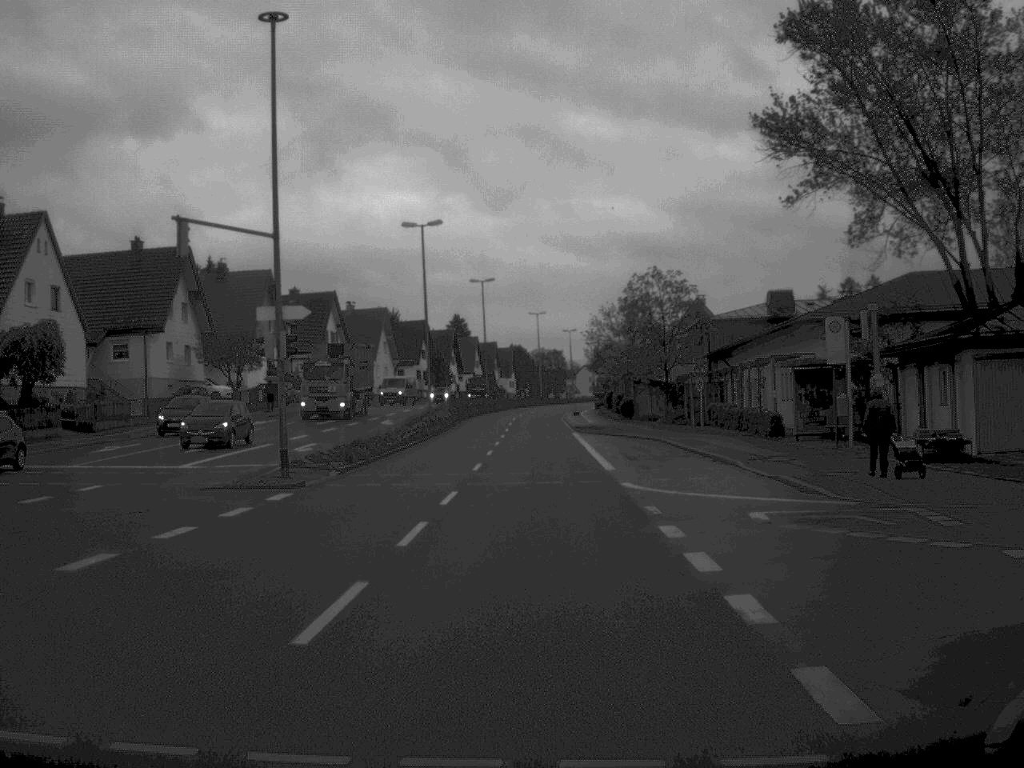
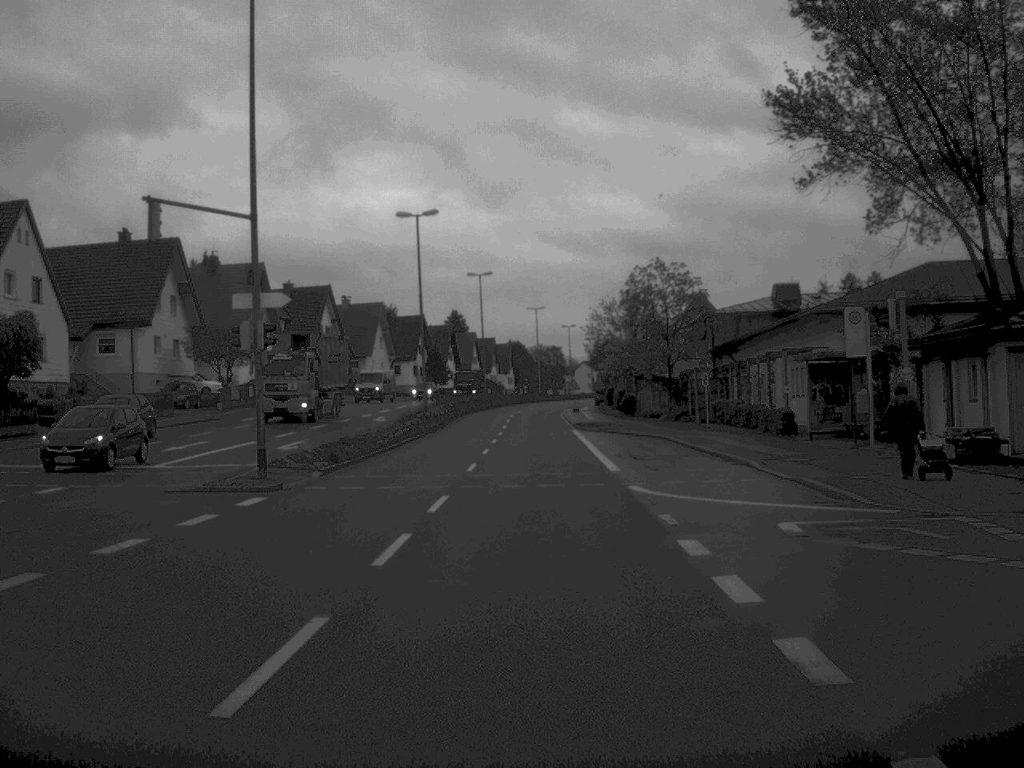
(0.0, +2.2) m; 0°
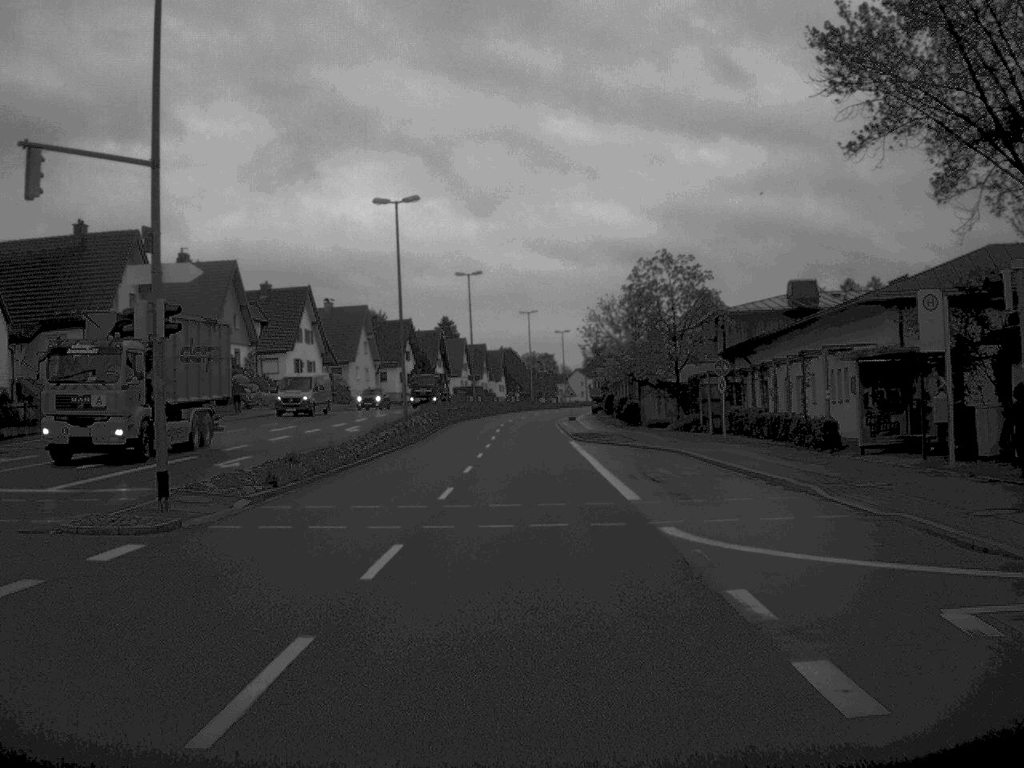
(0.0, +6.5) m; 0°
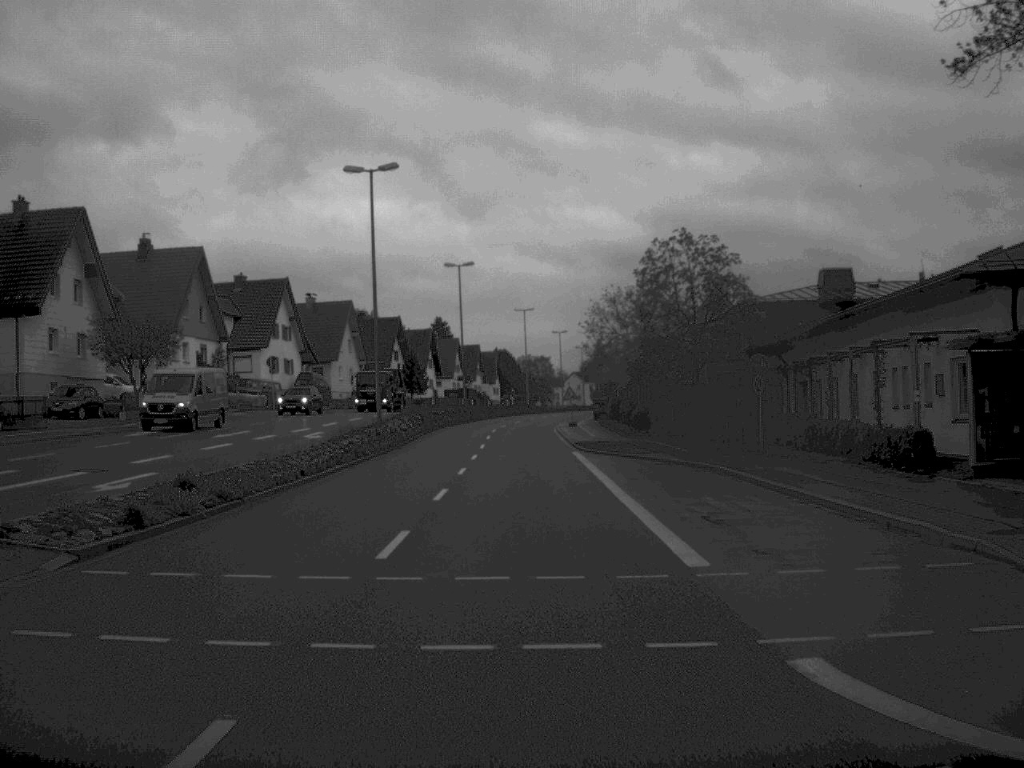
(0.0, +8.2) m; 0°
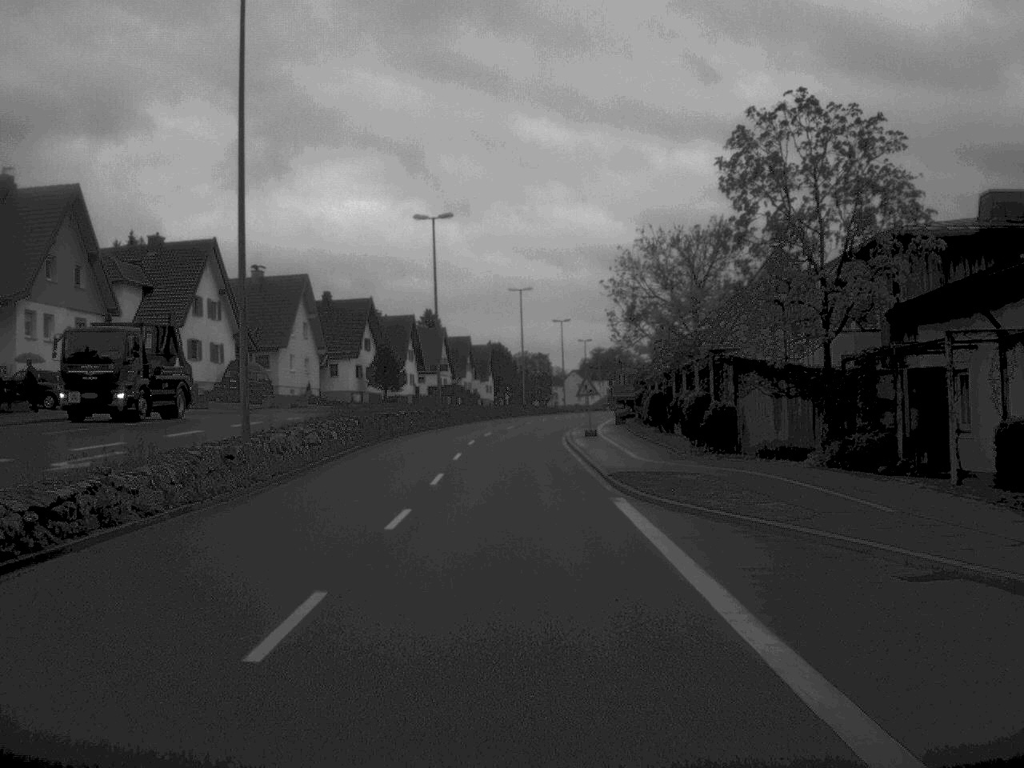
(0.0, +22.3) m; 0°
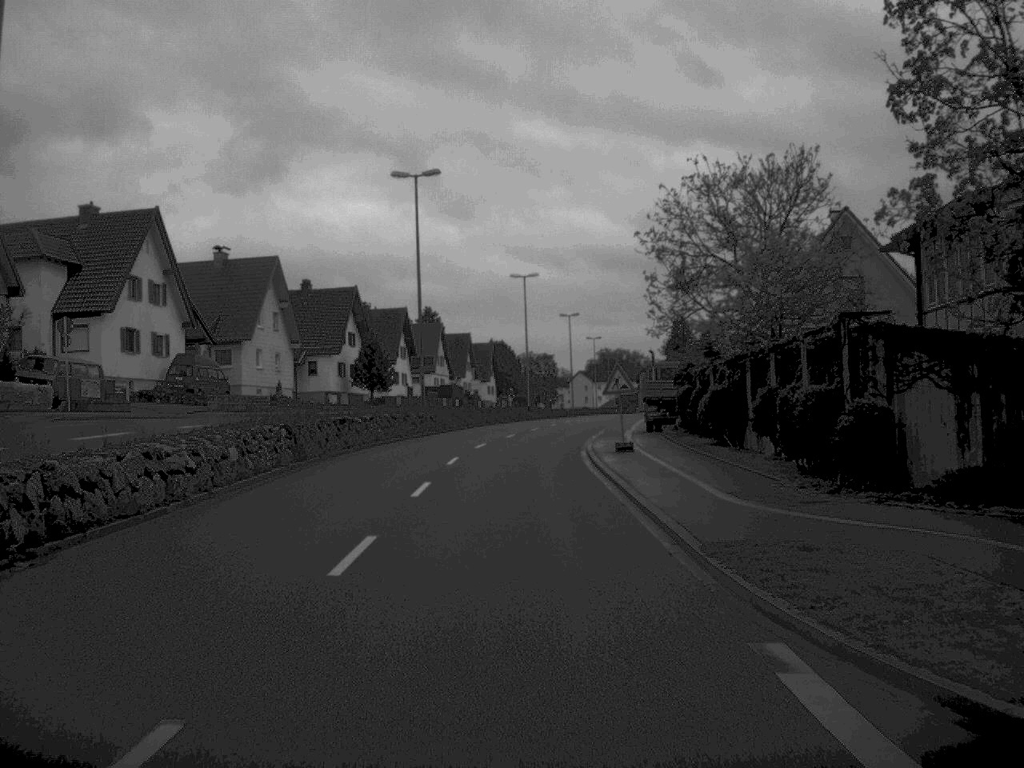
(0.0, +13.0) m; 0°
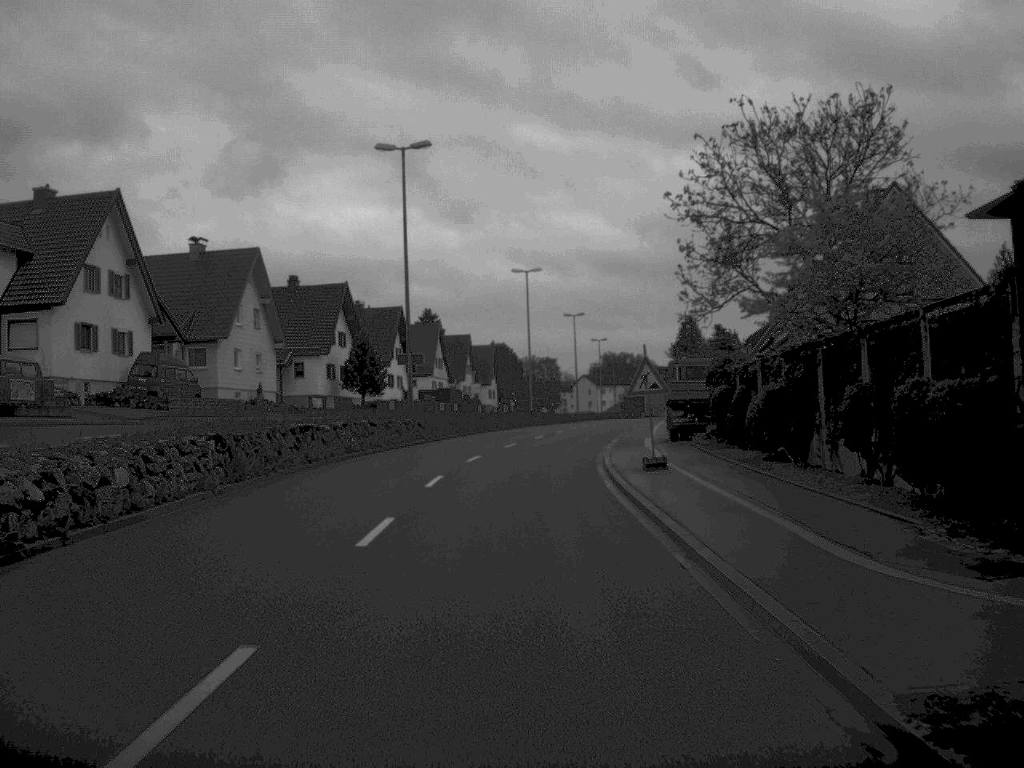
(0.0, +6.7) m; 0°
